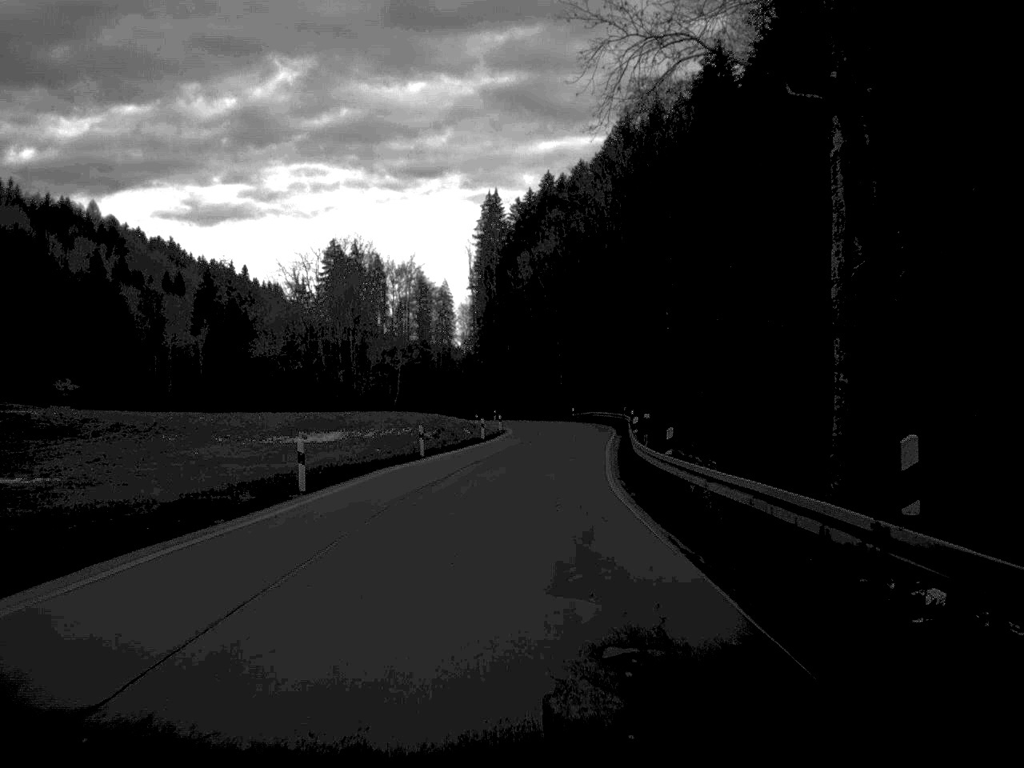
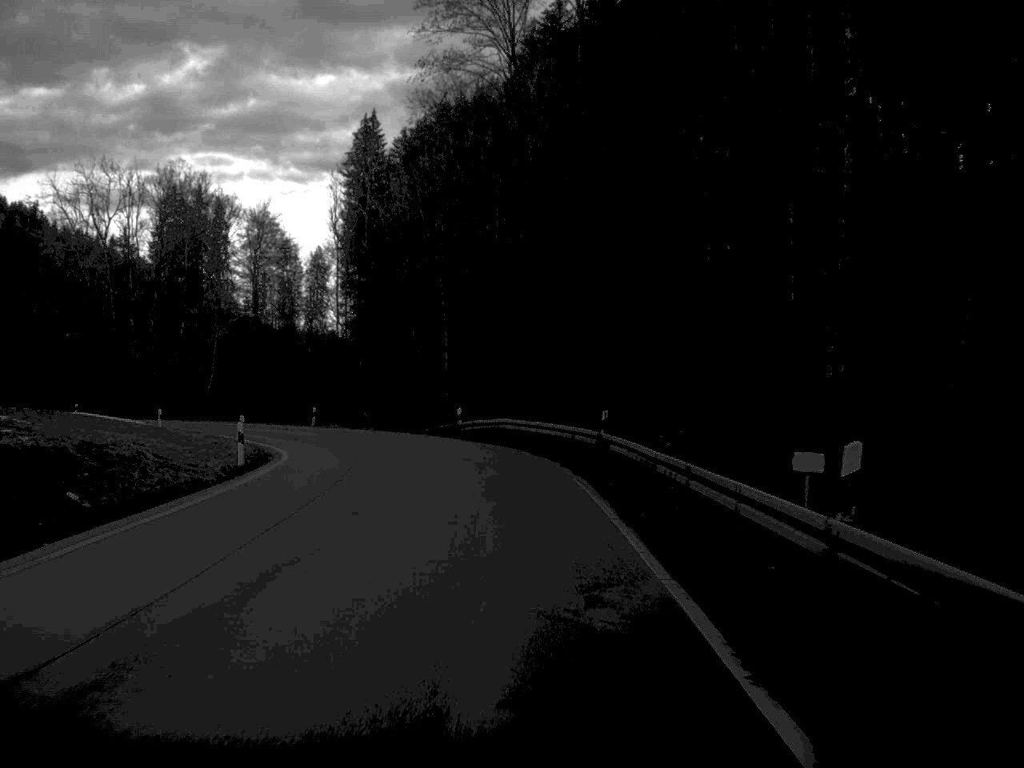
(+2.3, +54.5) m; +4°
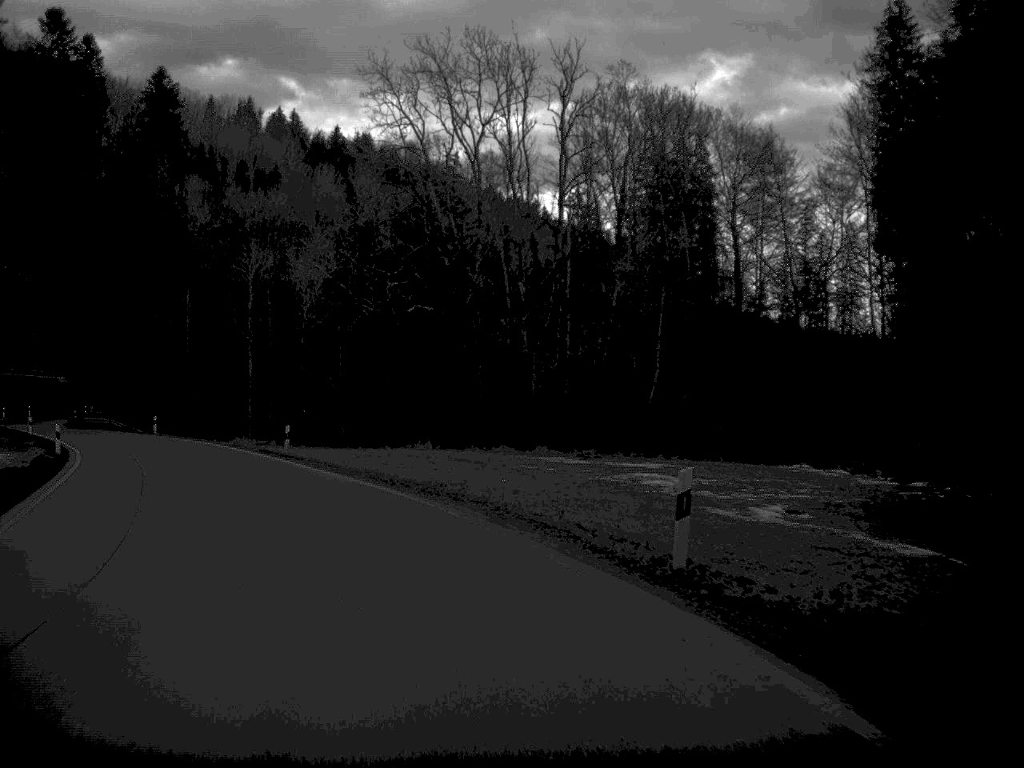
(-6.3, +48.8) m; -25°
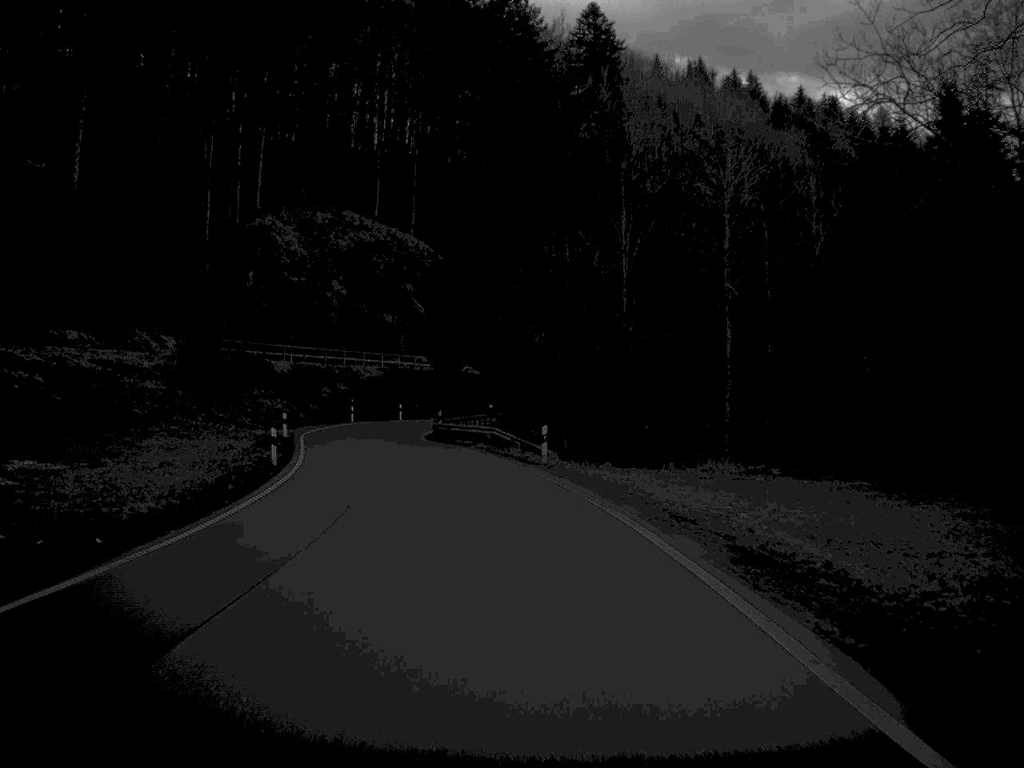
(-8.7, +37.4) m; -20°
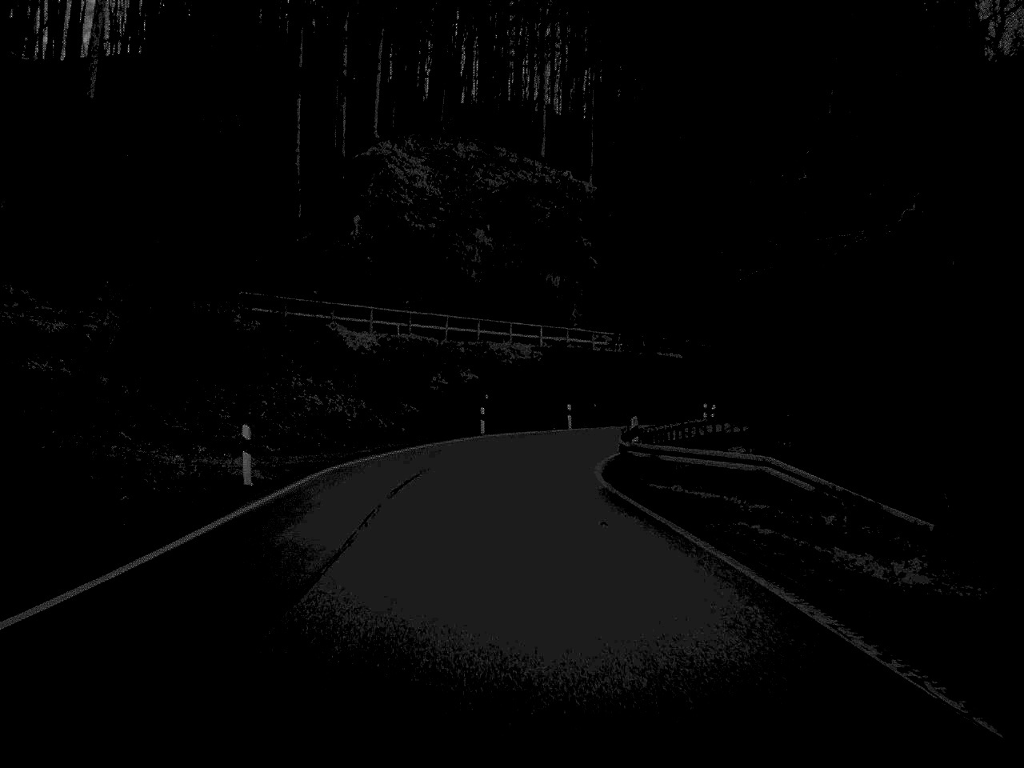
(-2.2, +32.5) m; -9°
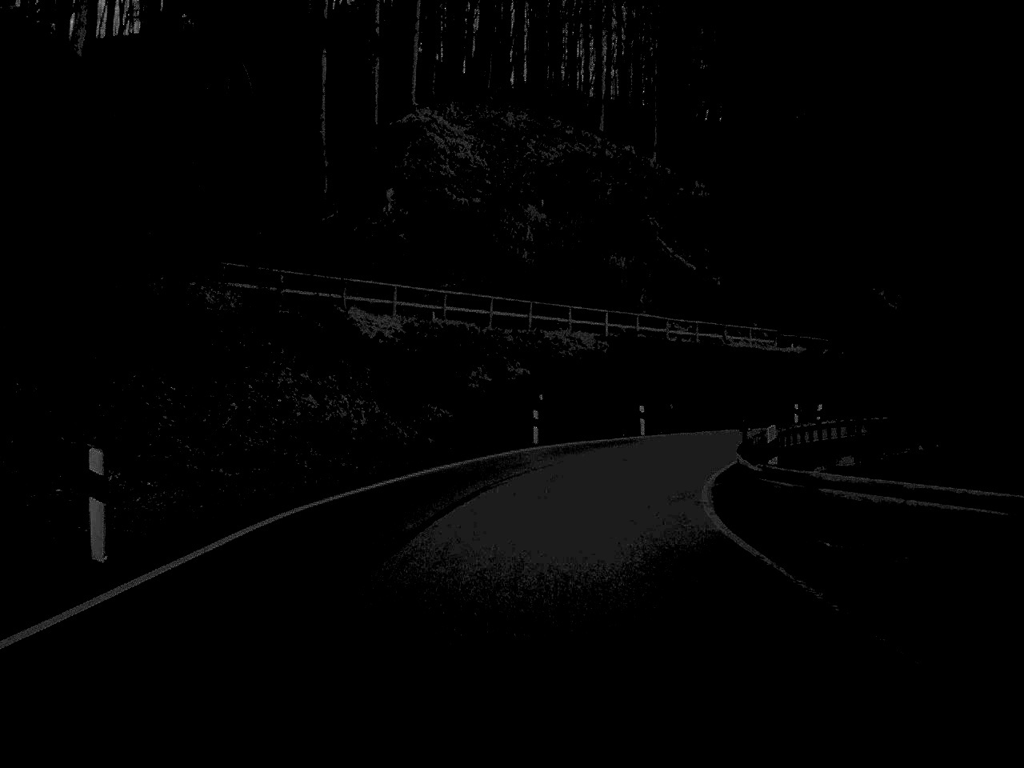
(-0.2, +10.1) m; -2°
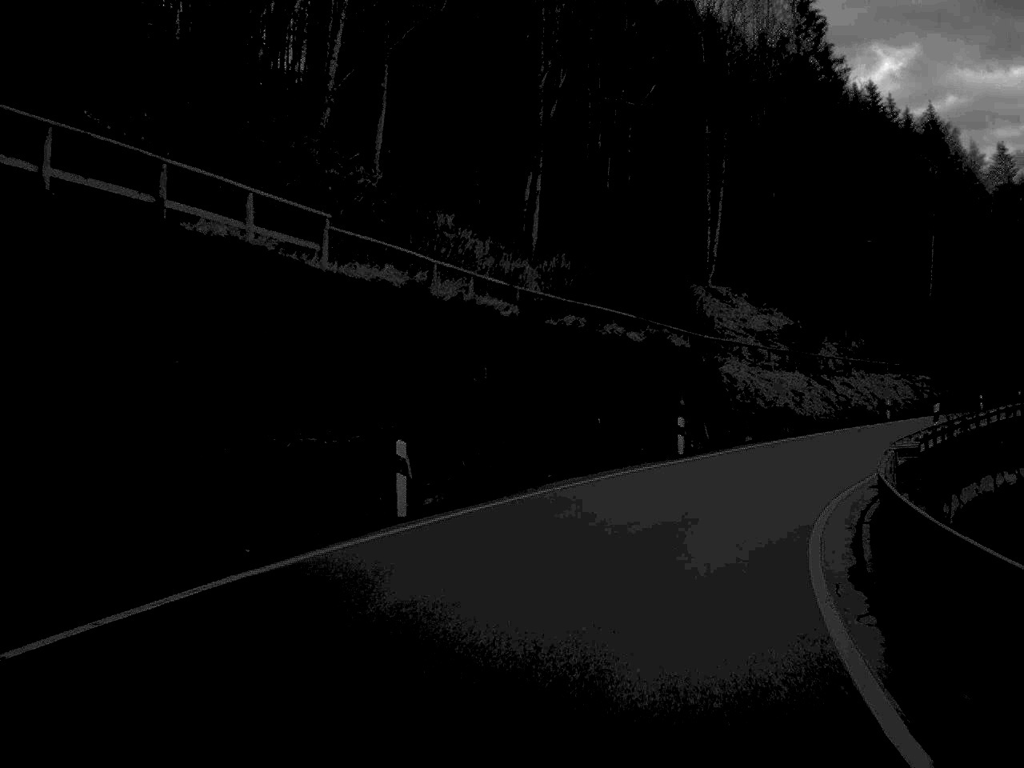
(+6.7, +41.1) m; +24°
